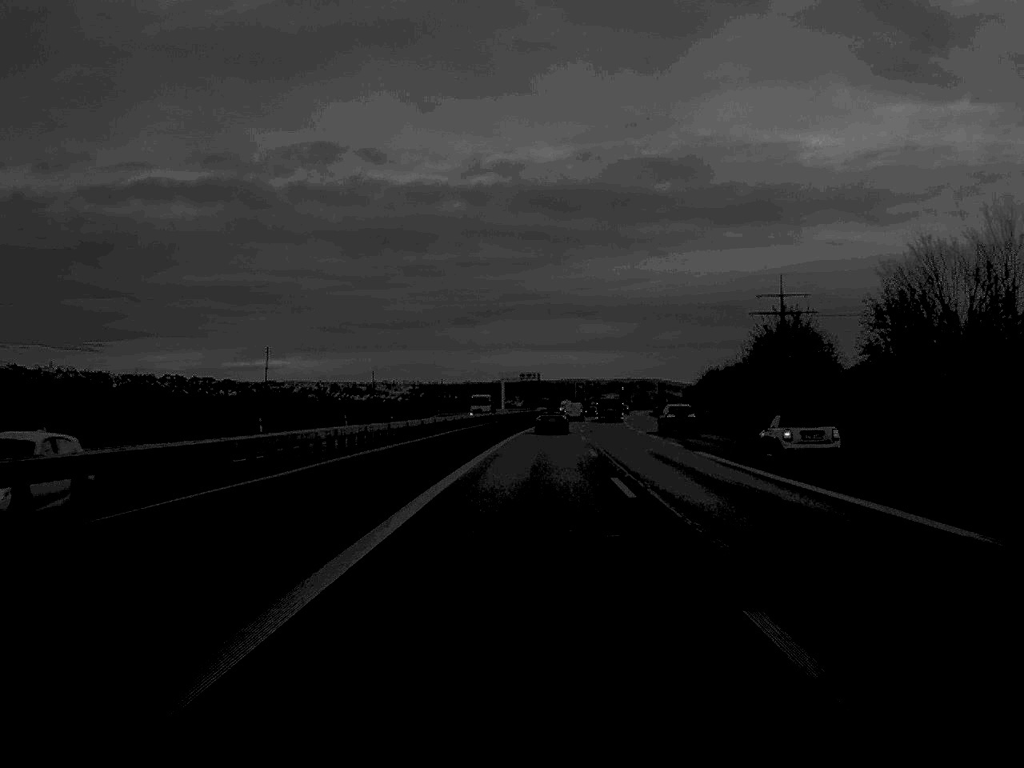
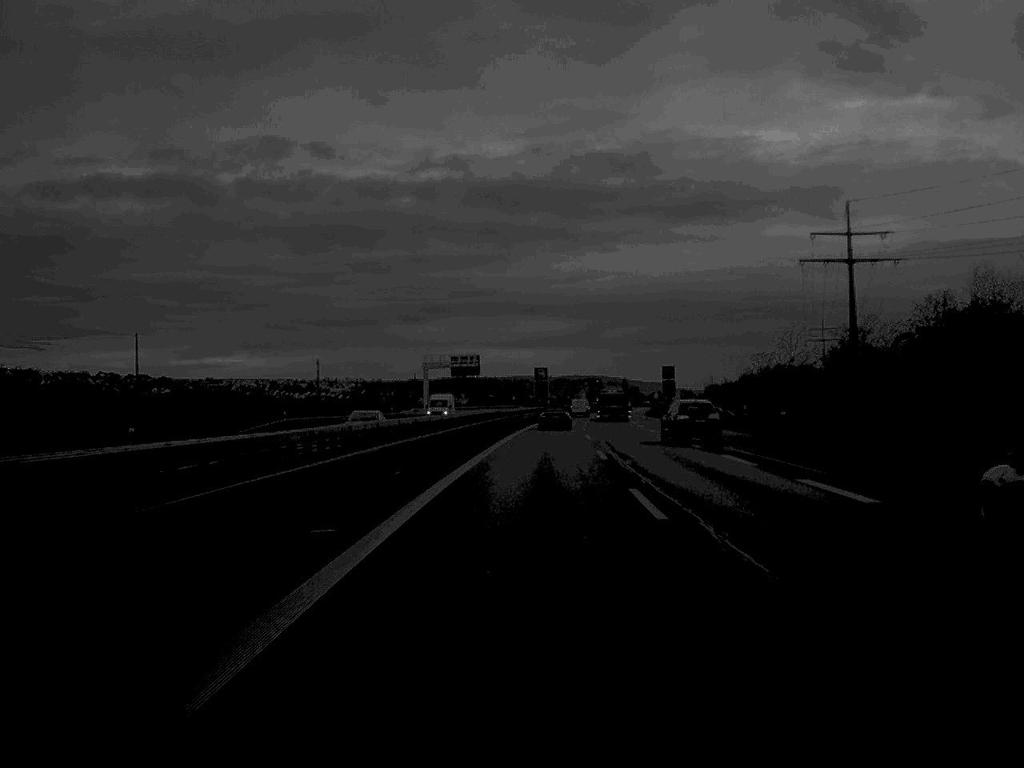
(+1.7, +78.3) m; +2°
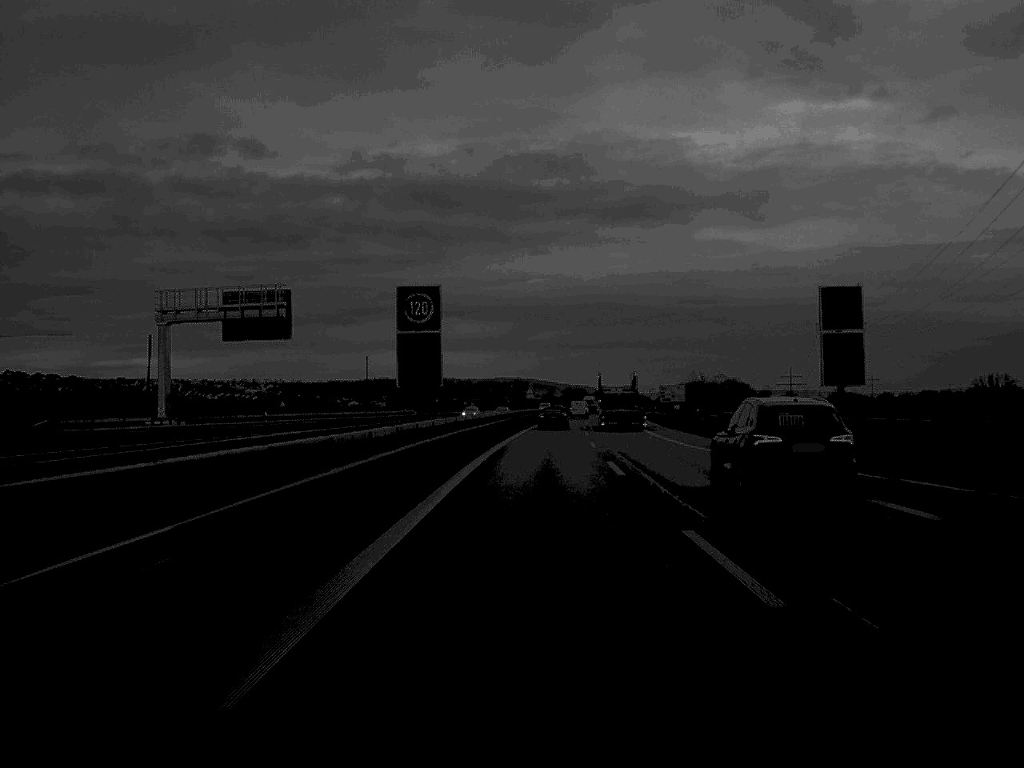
(+2.9, +99.0) m; +3°
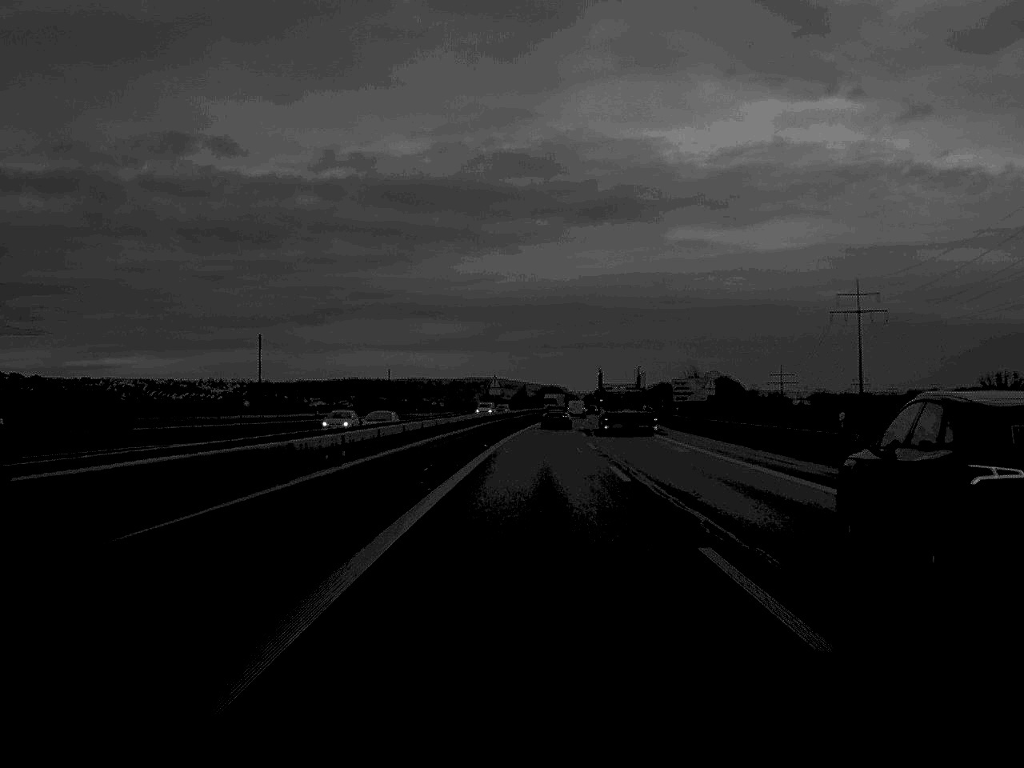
(+0.4, +38.4) m; +1°
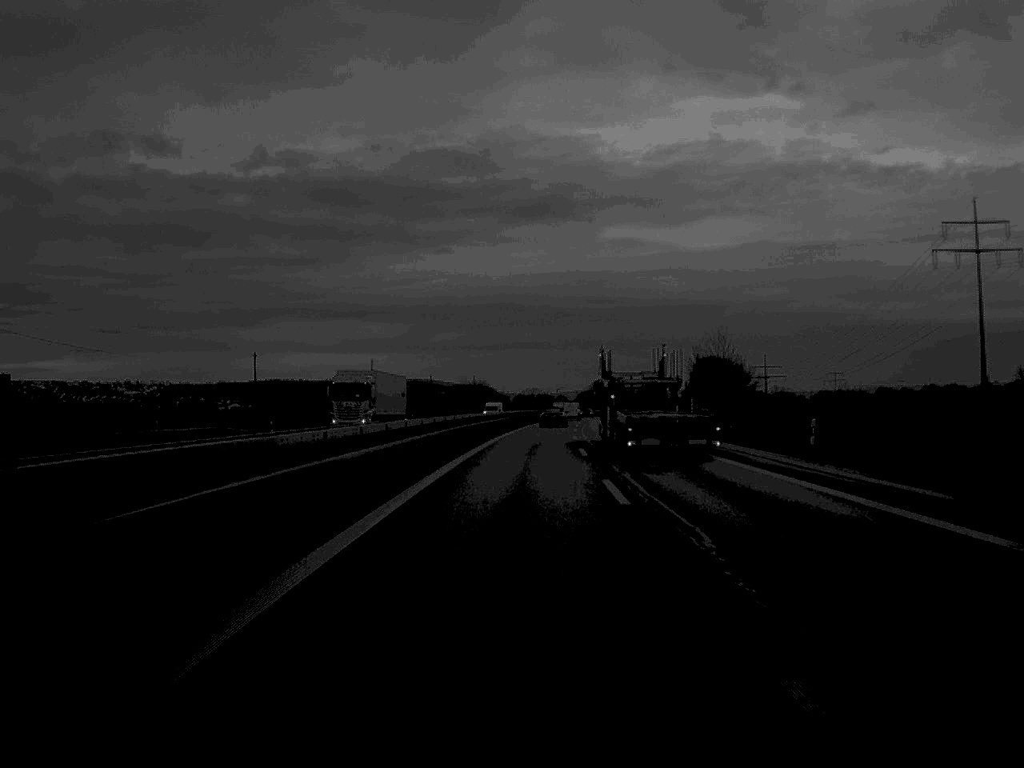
(+2.9, +98.3) m; +3°
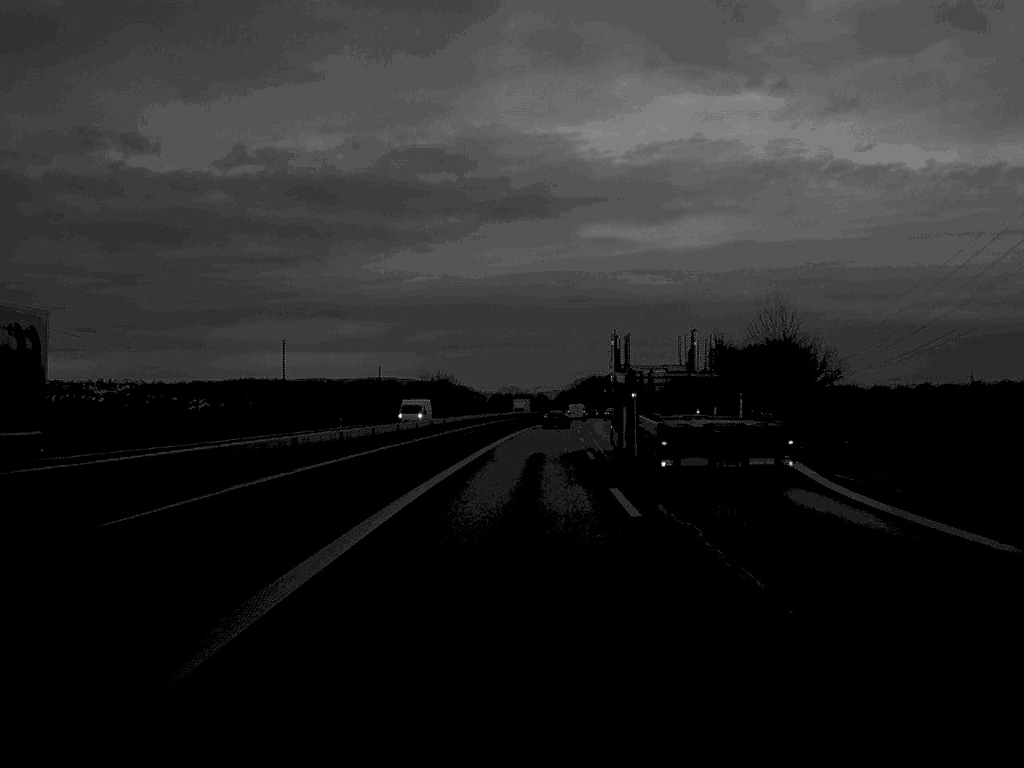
(+0.3, +38.4) m; +1°
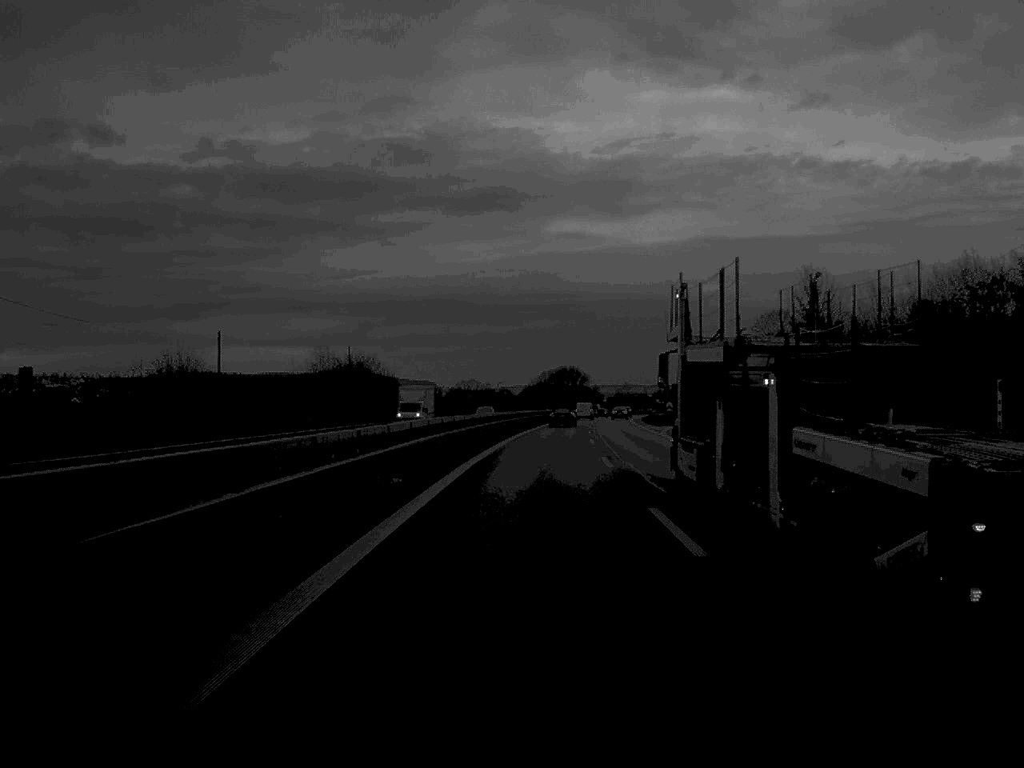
(+0.9, +59.9) m; +2°
